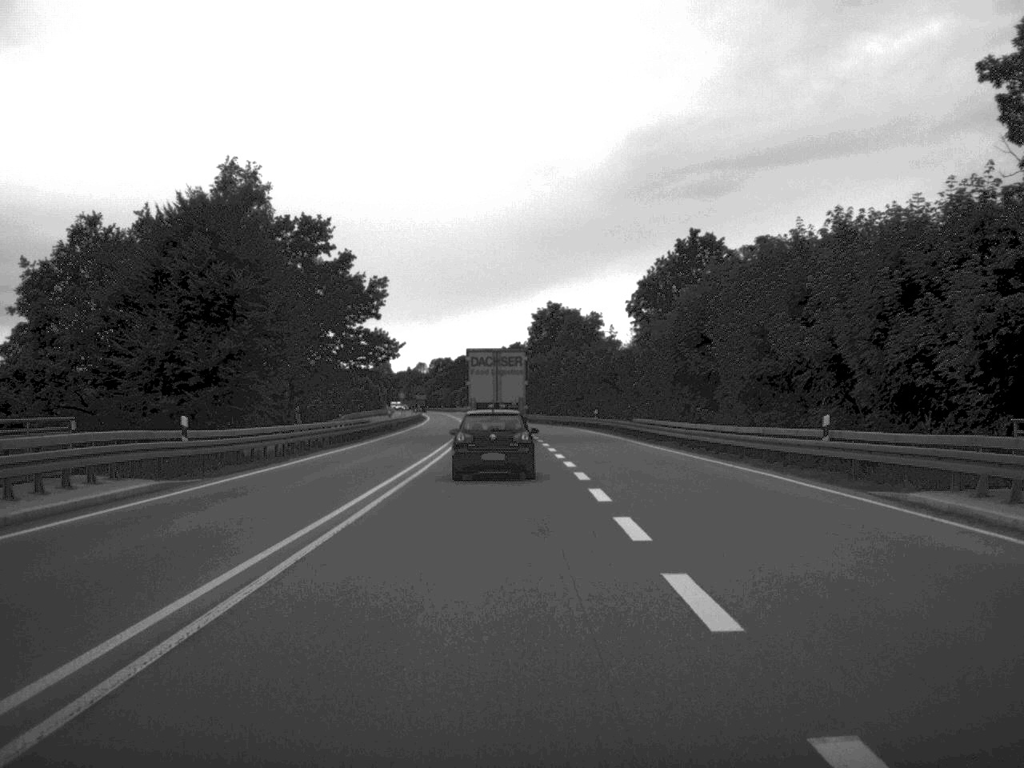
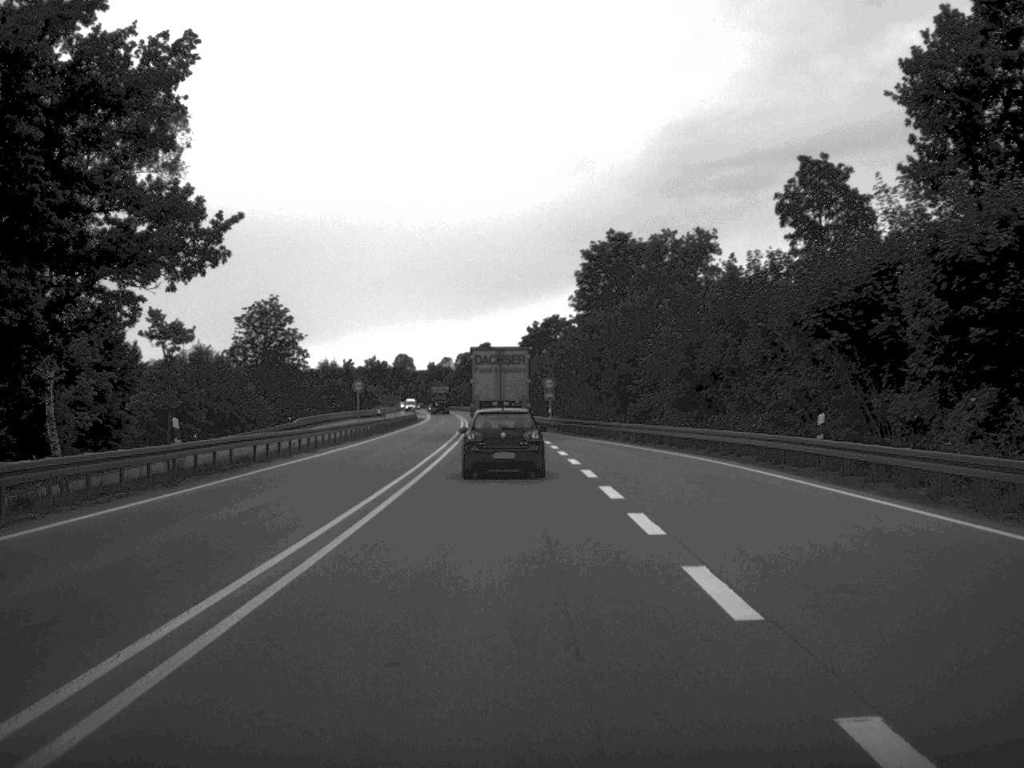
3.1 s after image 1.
(-1.0, +58.7) m; -2°
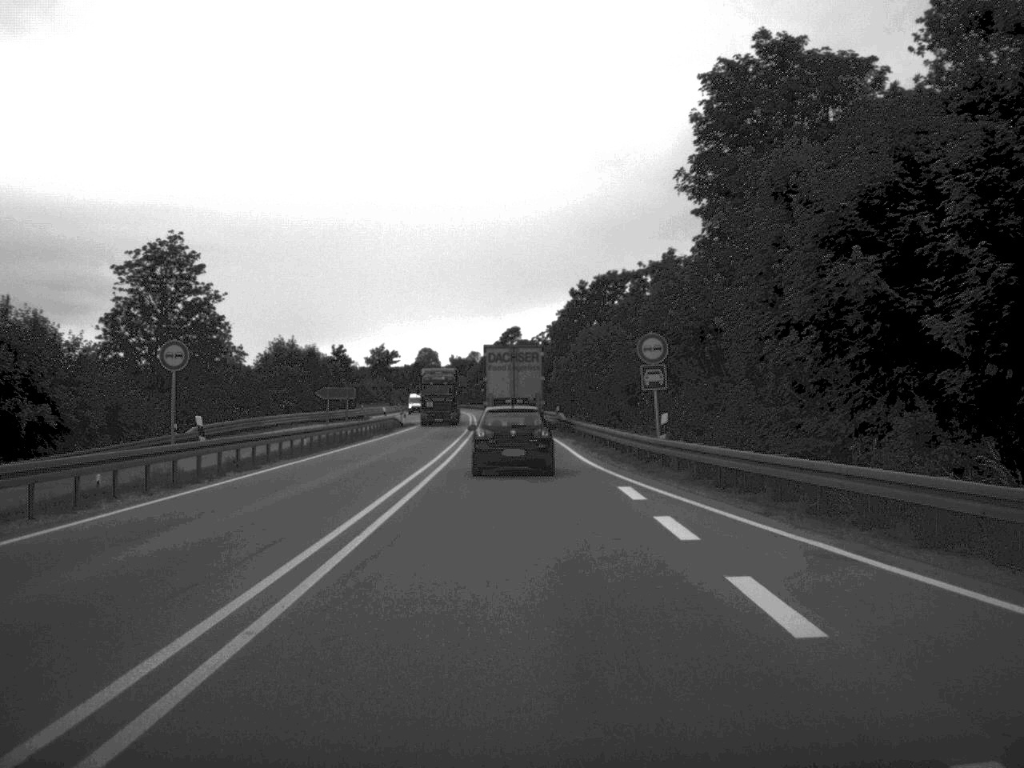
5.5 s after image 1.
(-0.9, +48.0) m; -2°
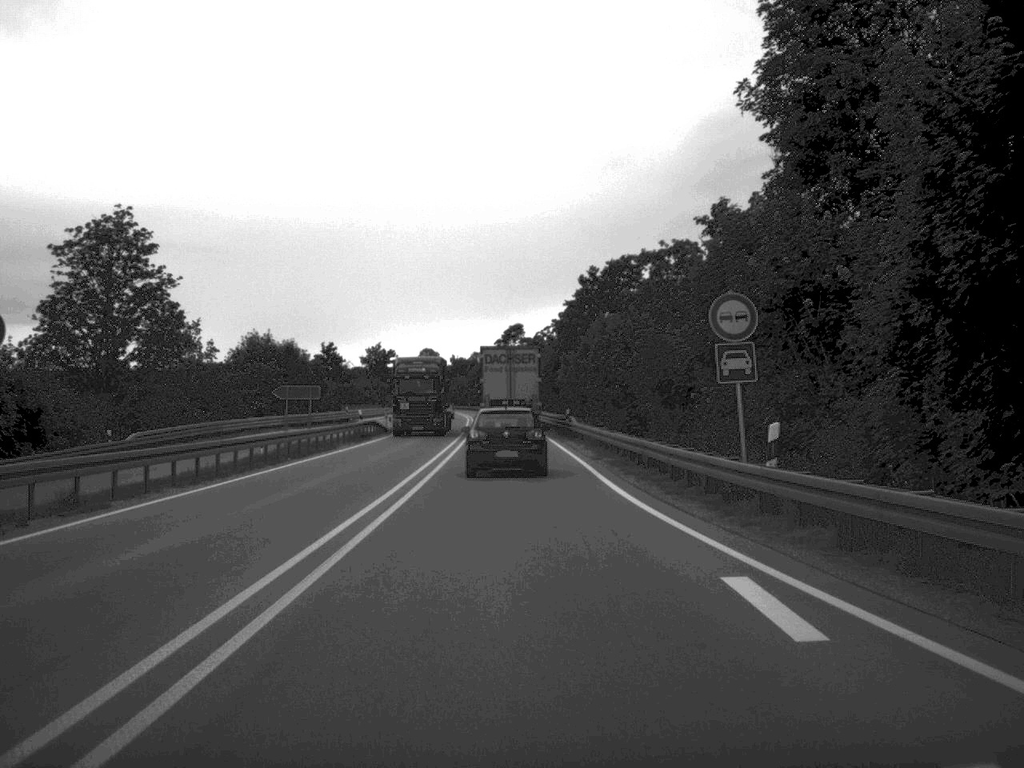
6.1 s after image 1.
(0.0, +11.8) m; 0°
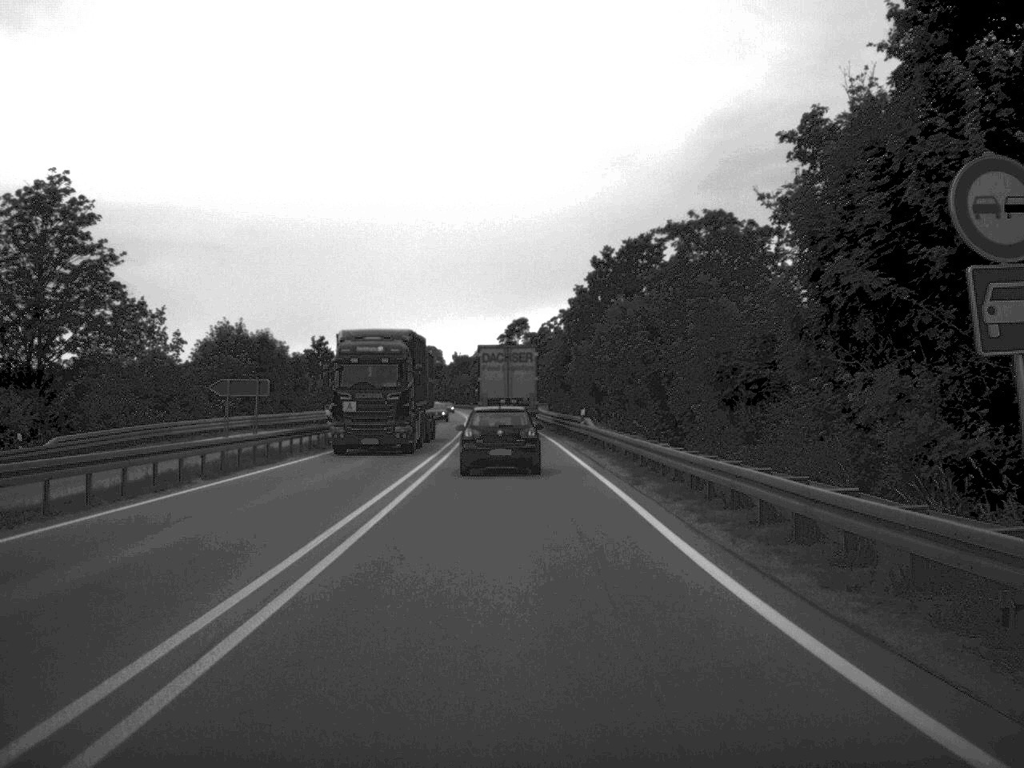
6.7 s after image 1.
(0.0, +11.2) m; 0°
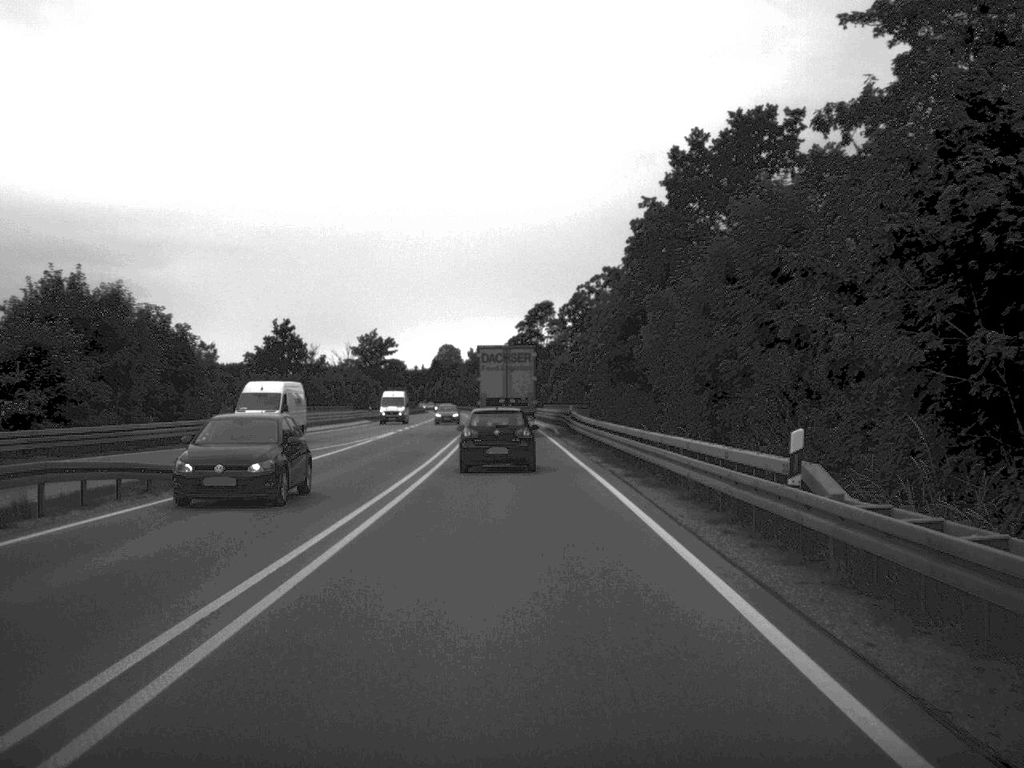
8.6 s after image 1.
(-0.3, +35.8) m; -1°
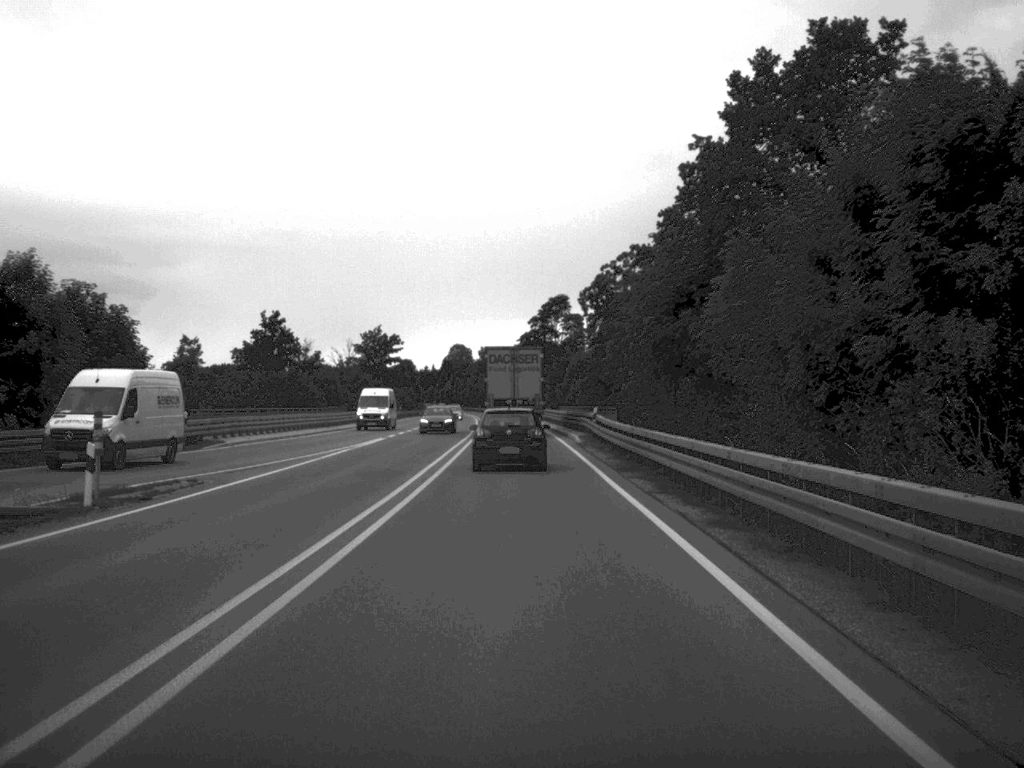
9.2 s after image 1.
(-0.1, +11.0) m; -1°
